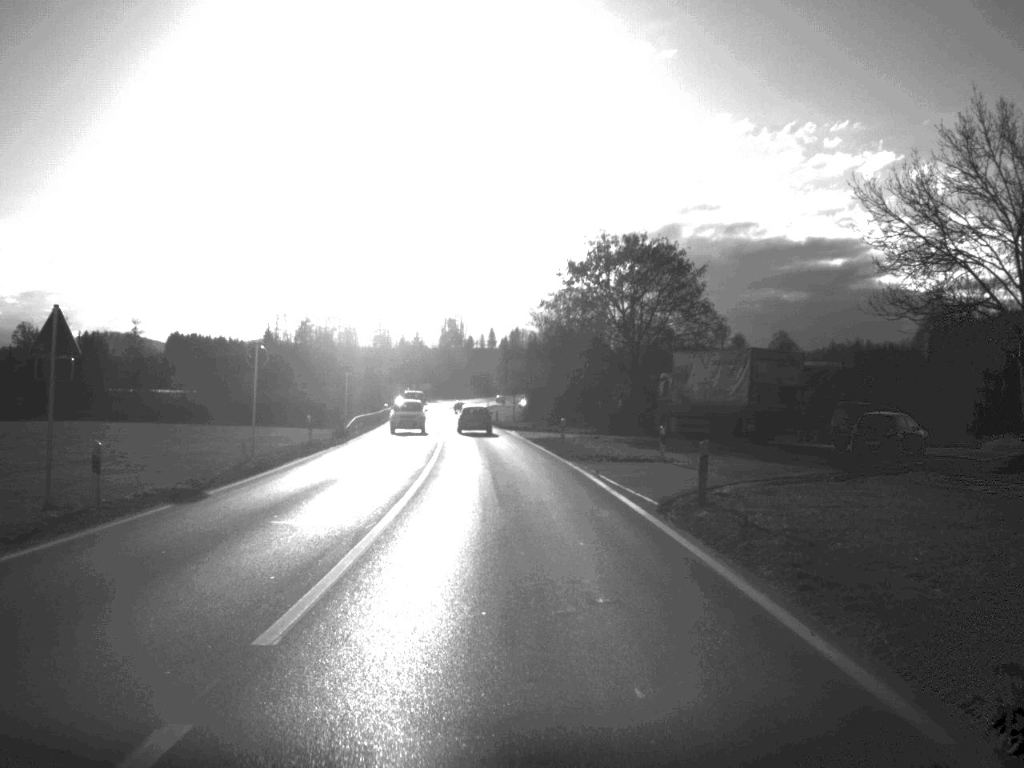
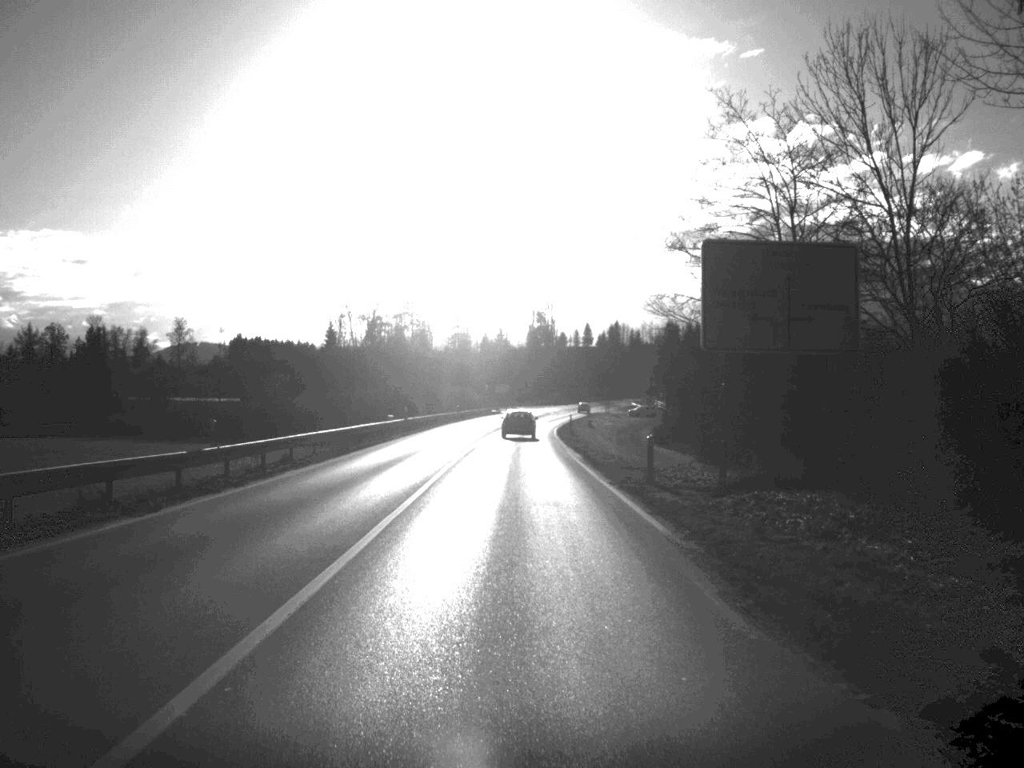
(-2.7, +67.9) m; -4°
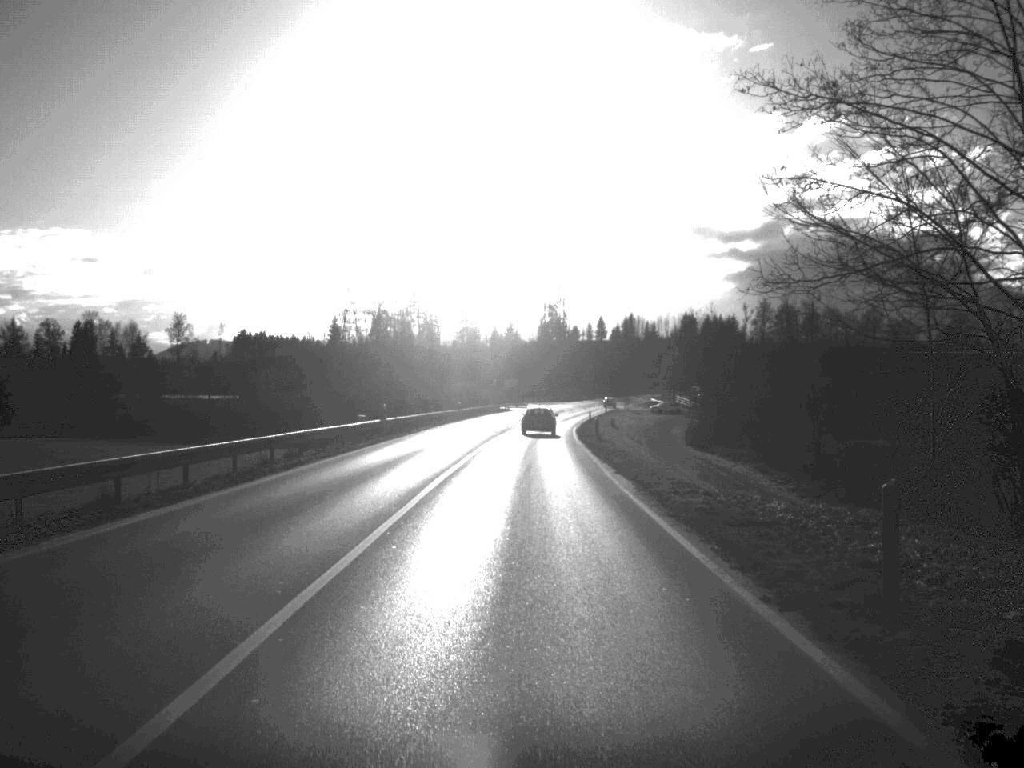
(-0.1, +16.0) m; -1°
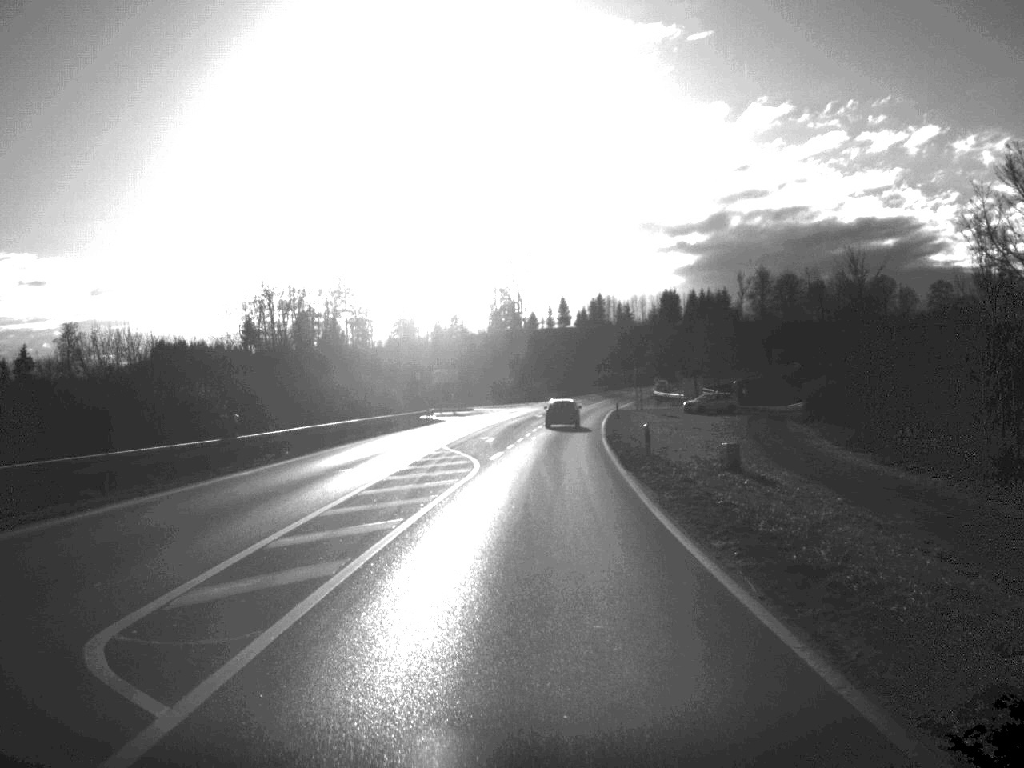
(+0.8, +69.0) m; +2°
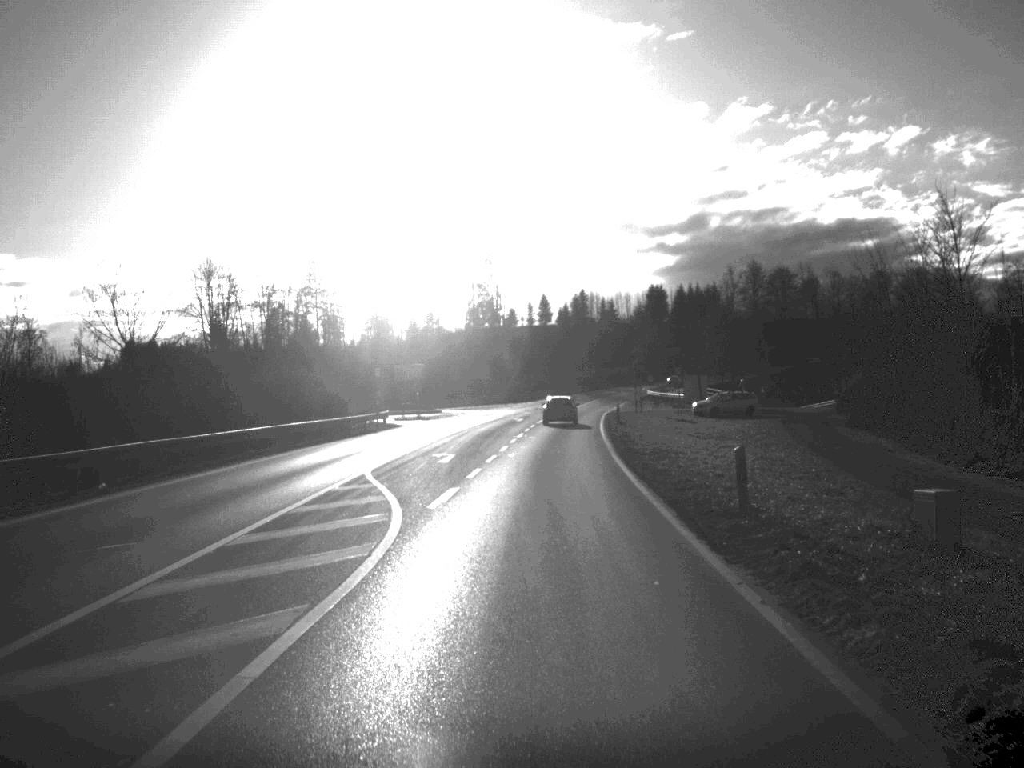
(+0.1, +16.2) m; +1°
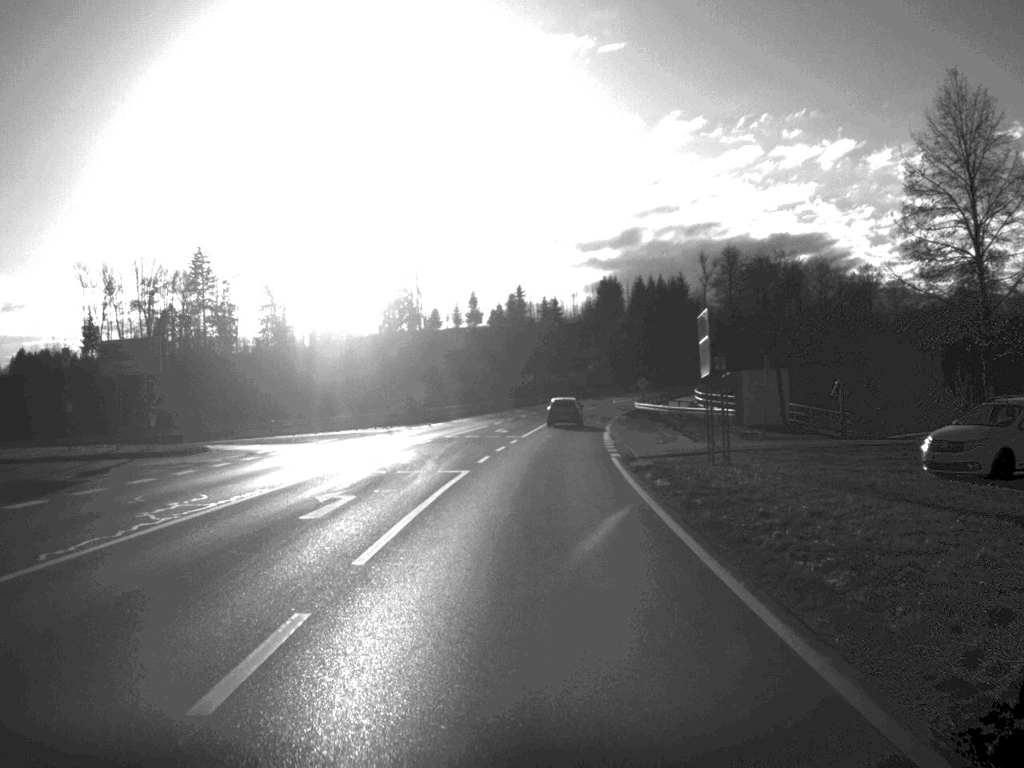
(+1.4, +55.0) m; +3°
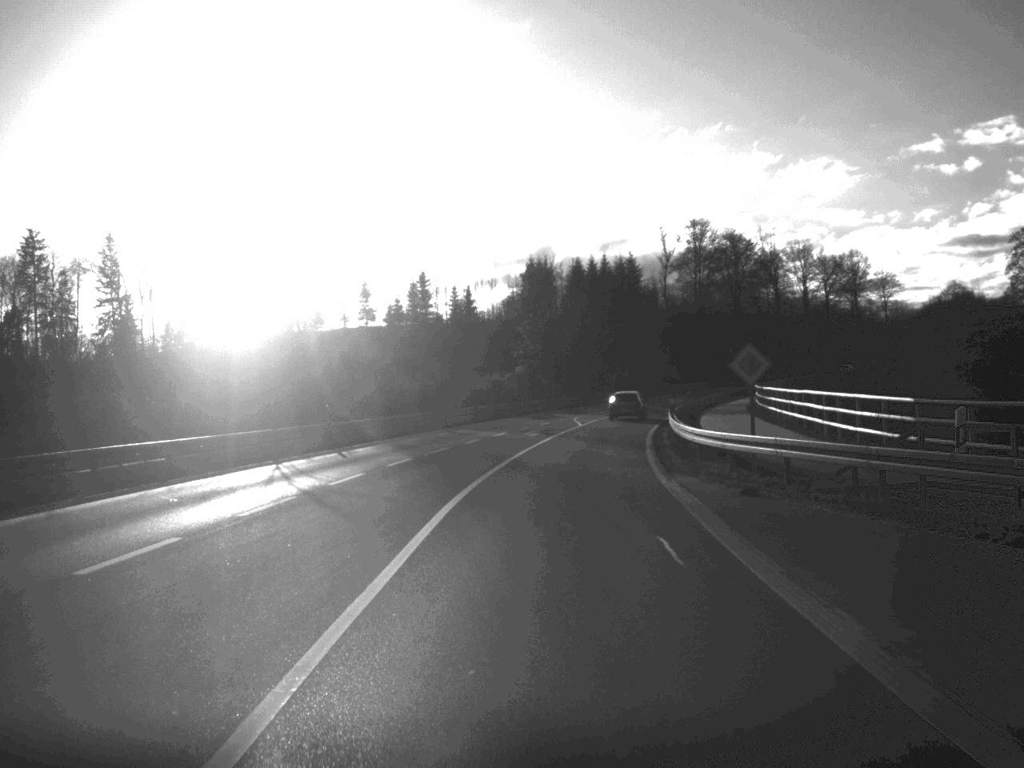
(+1.5, +57.5) m; +4°
